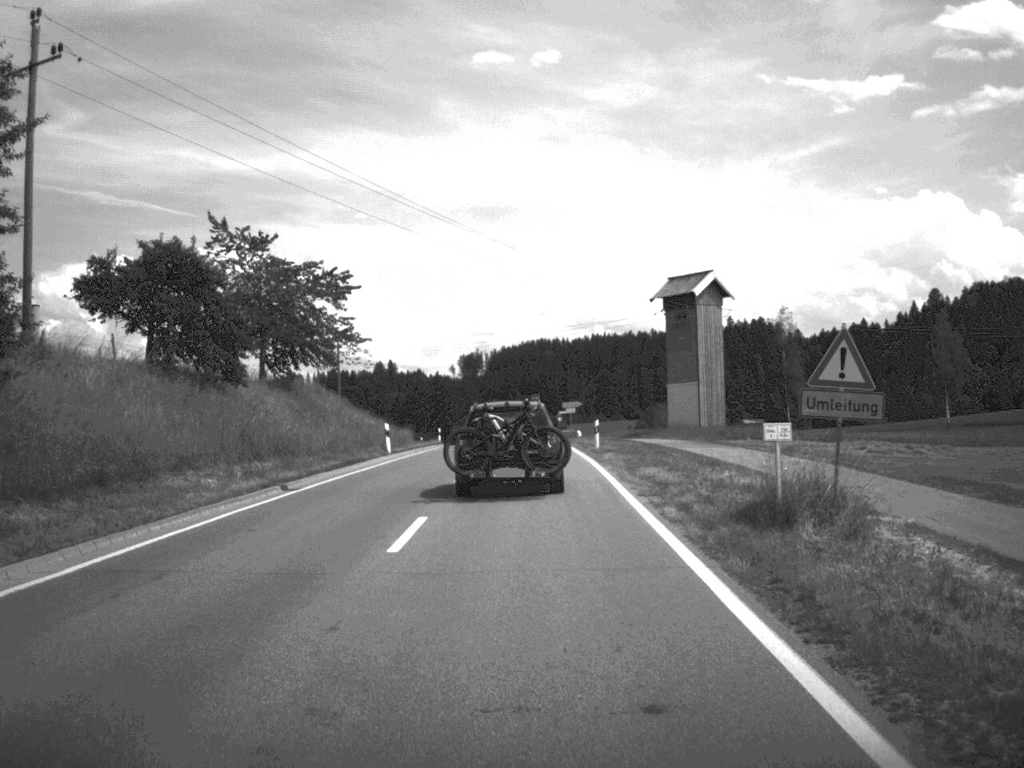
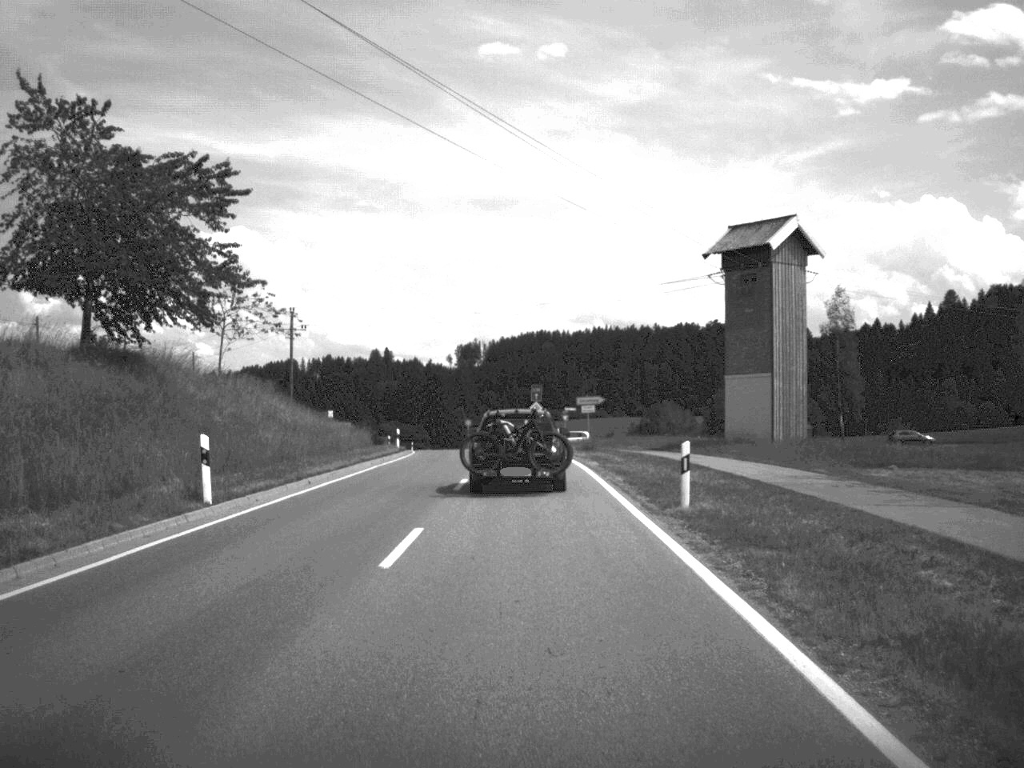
(0.0, +24.7) m; 0°
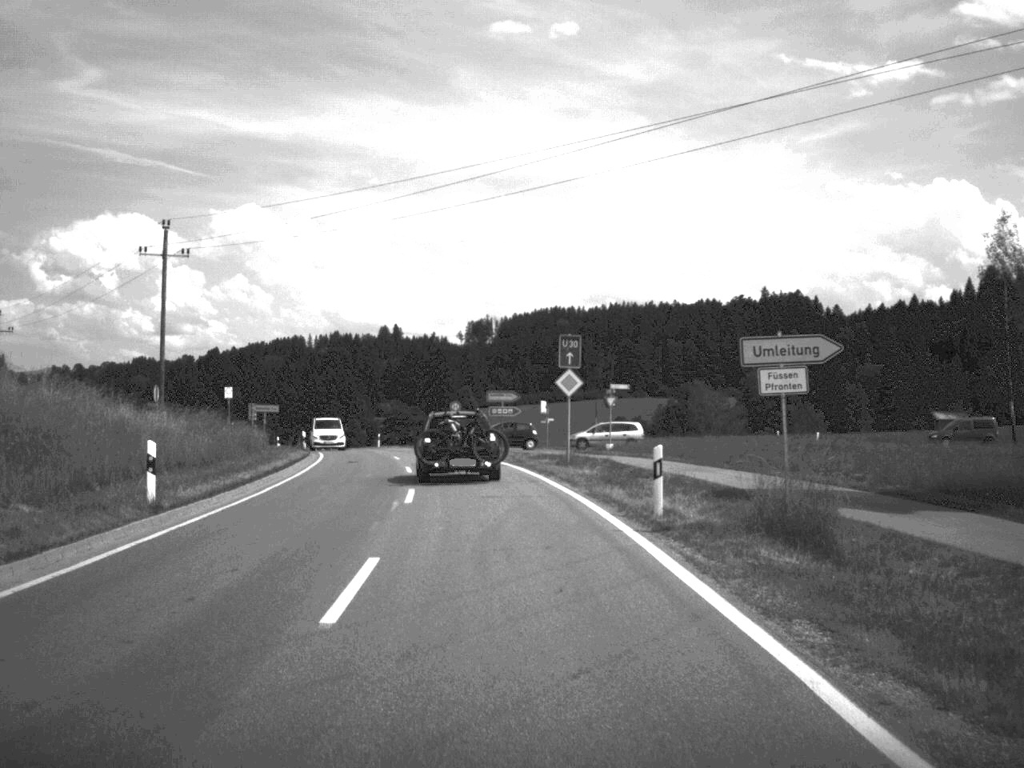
(-0.2, +39.1) m; -1°
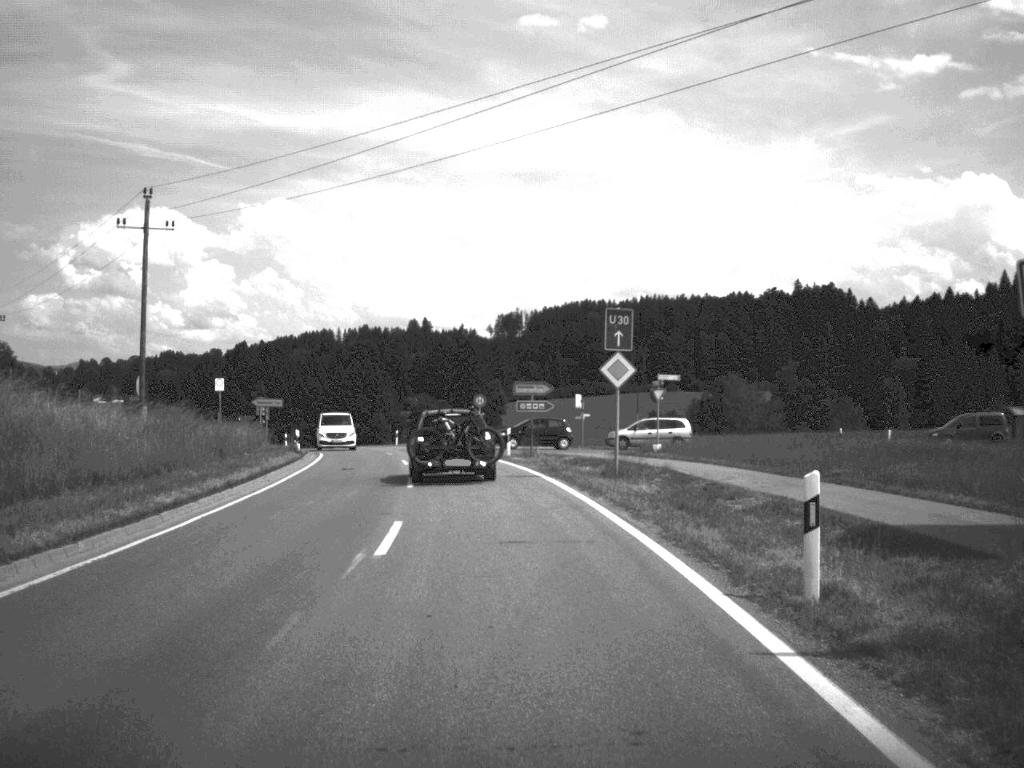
(-0.1, +8.0) m; -1°
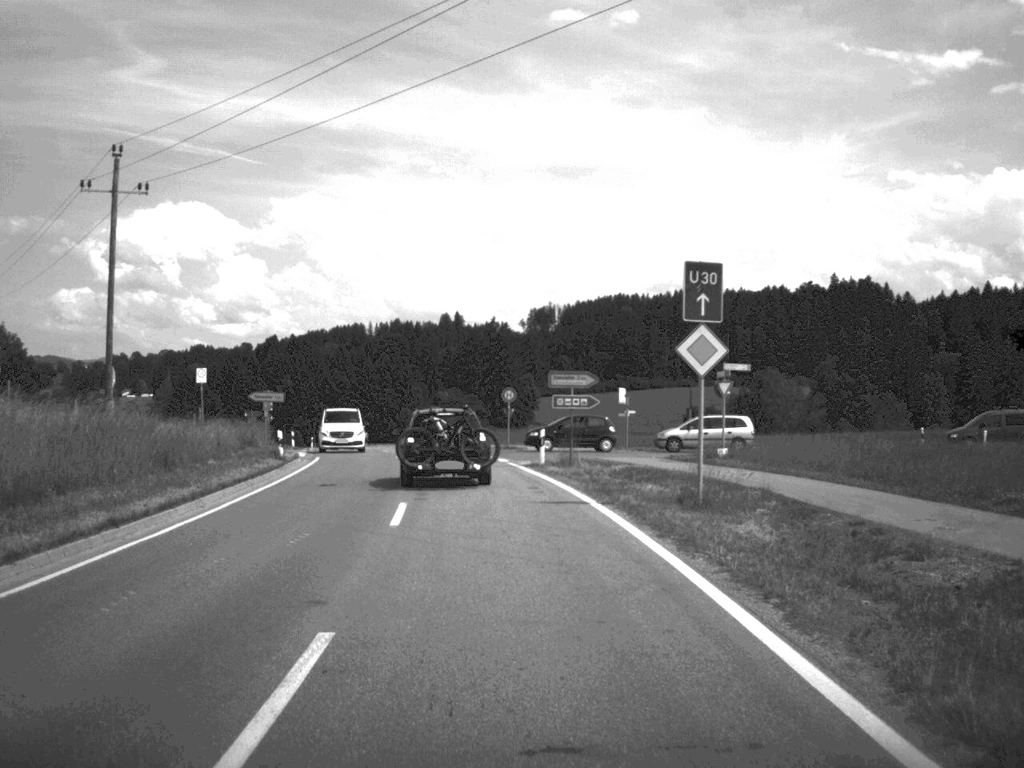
(-0.1, +8.6) m; -2°
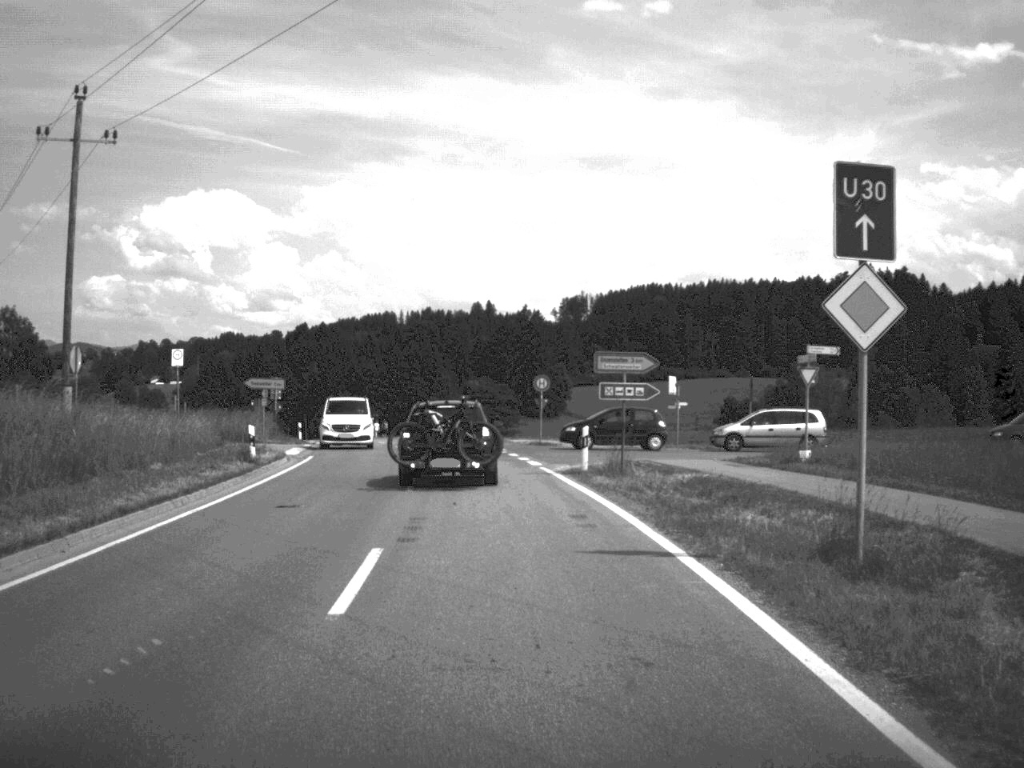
(-0.1, +7.5) m; -1°
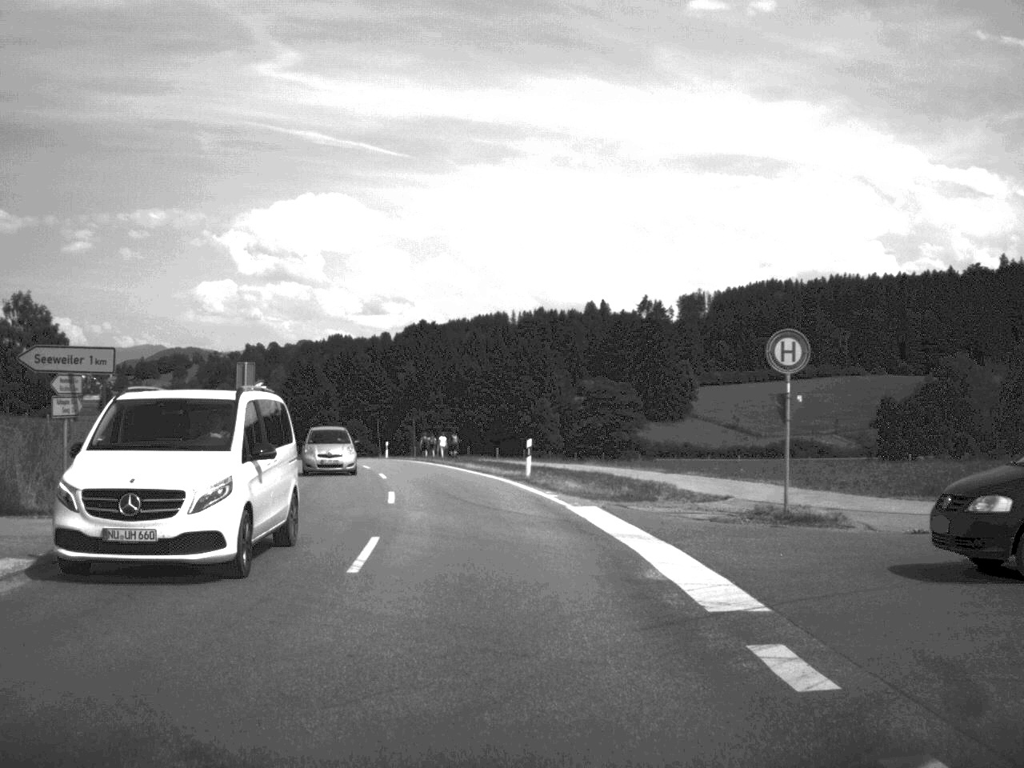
(-1.5, +32.9) m; -5°
